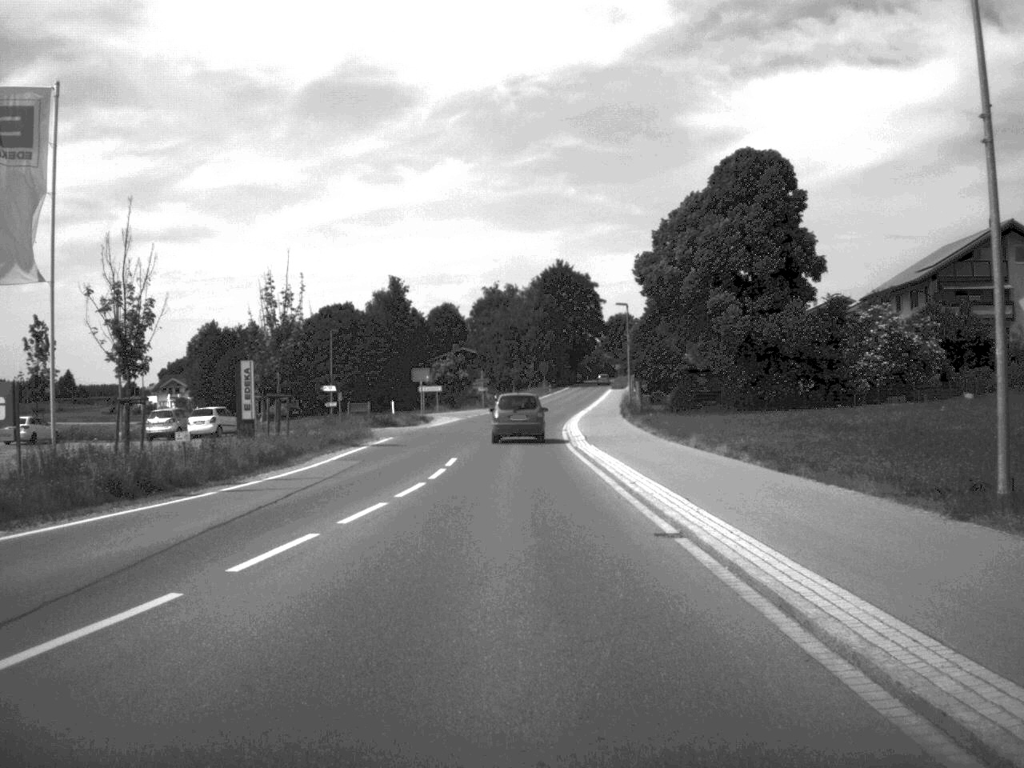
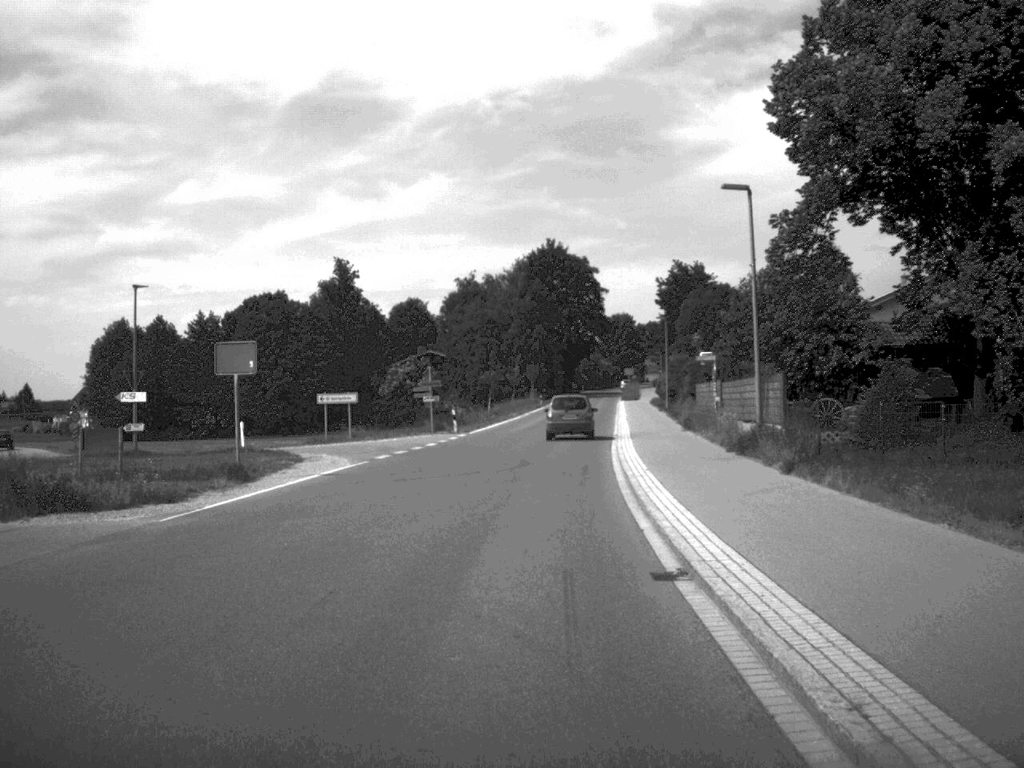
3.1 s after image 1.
(+0.1, +42.2) m; +1°
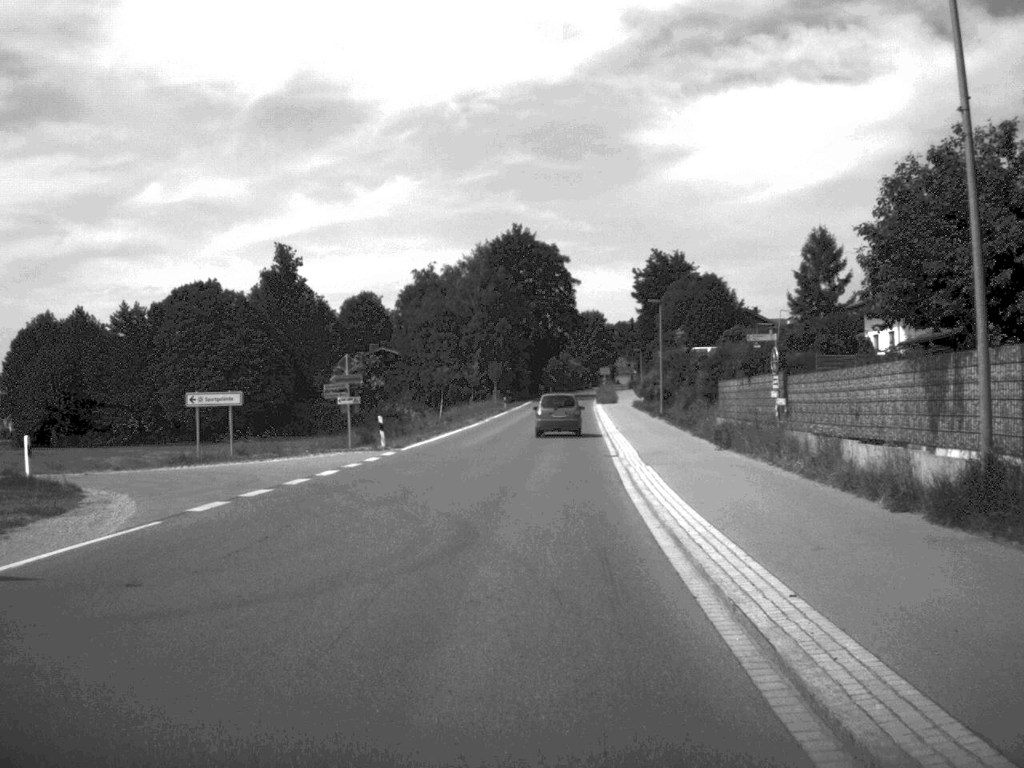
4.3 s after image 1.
(+0.2, +16.4) m; +2°
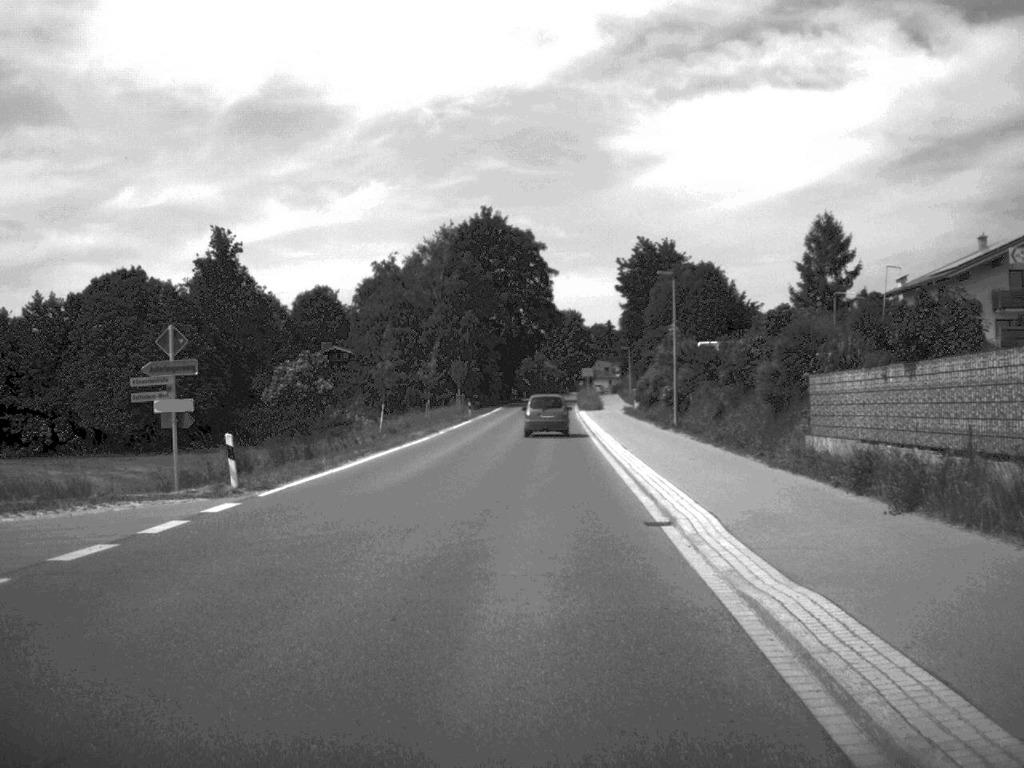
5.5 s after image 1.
(+0.2, +17.3) m; +1°
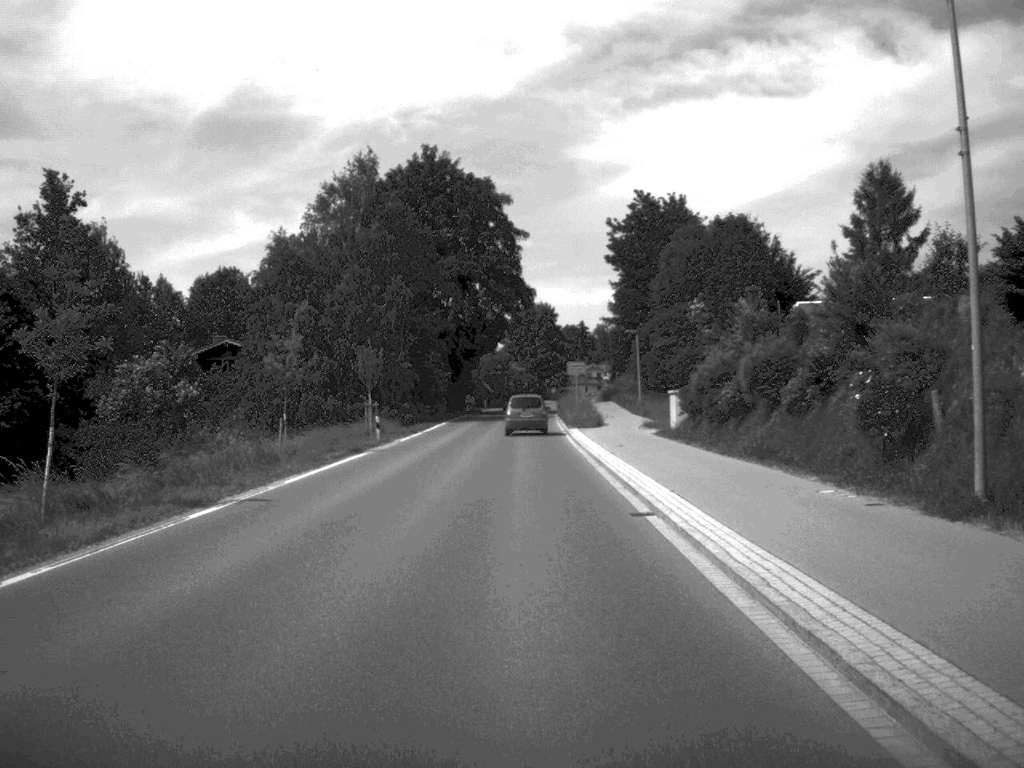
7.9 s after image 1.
(+0.5, +36.3) m; +1°
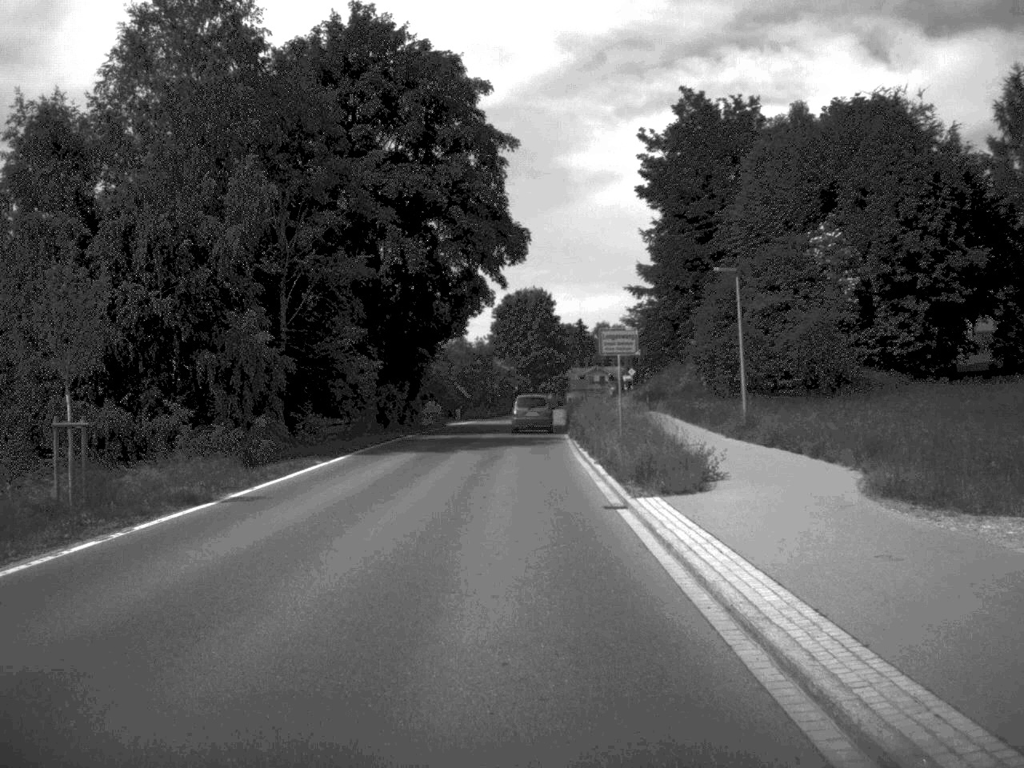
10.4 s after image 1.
(+0.1, +36.7) m; 0°
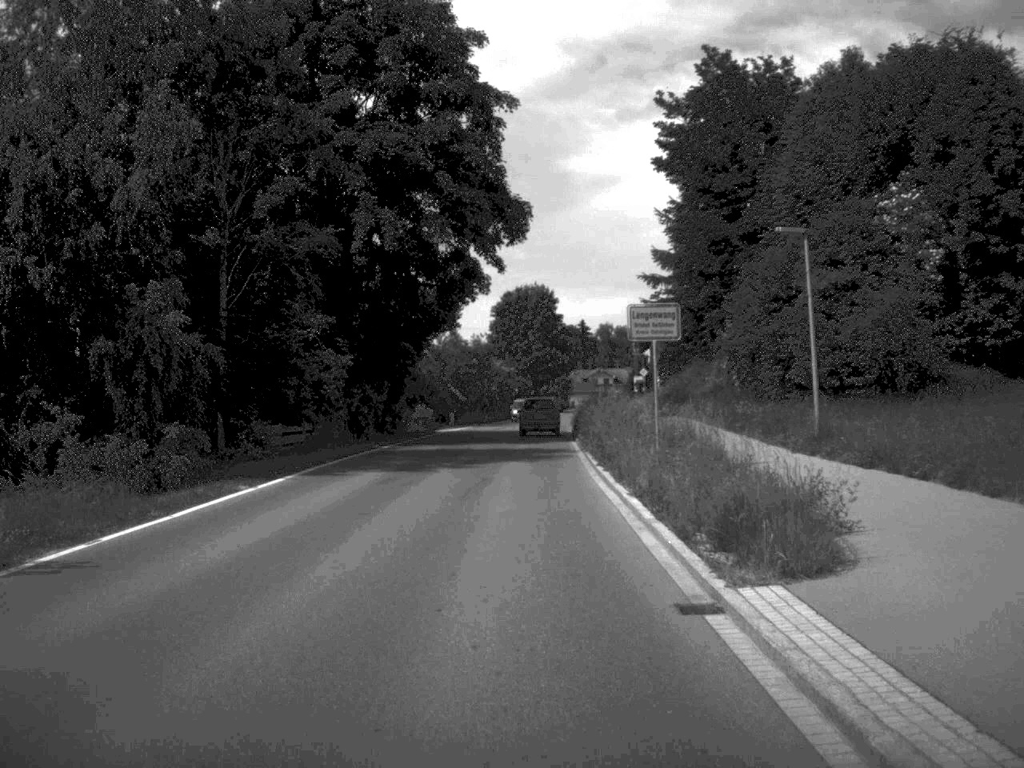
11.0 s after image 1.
(0.0, +8.8) m; 0°
